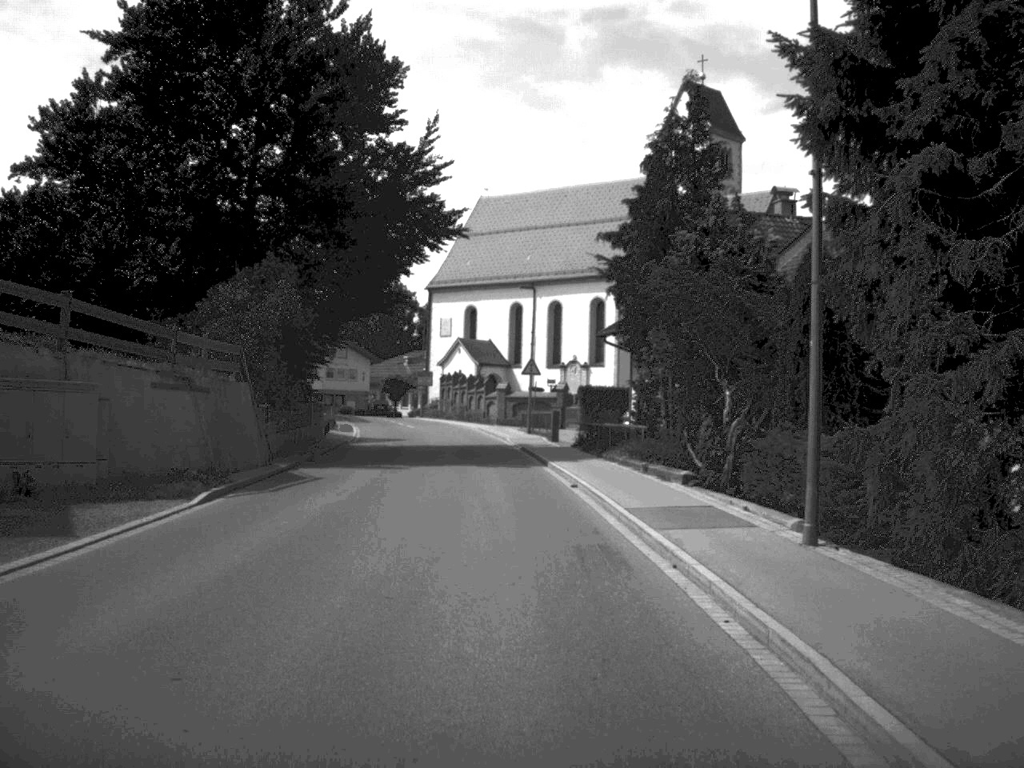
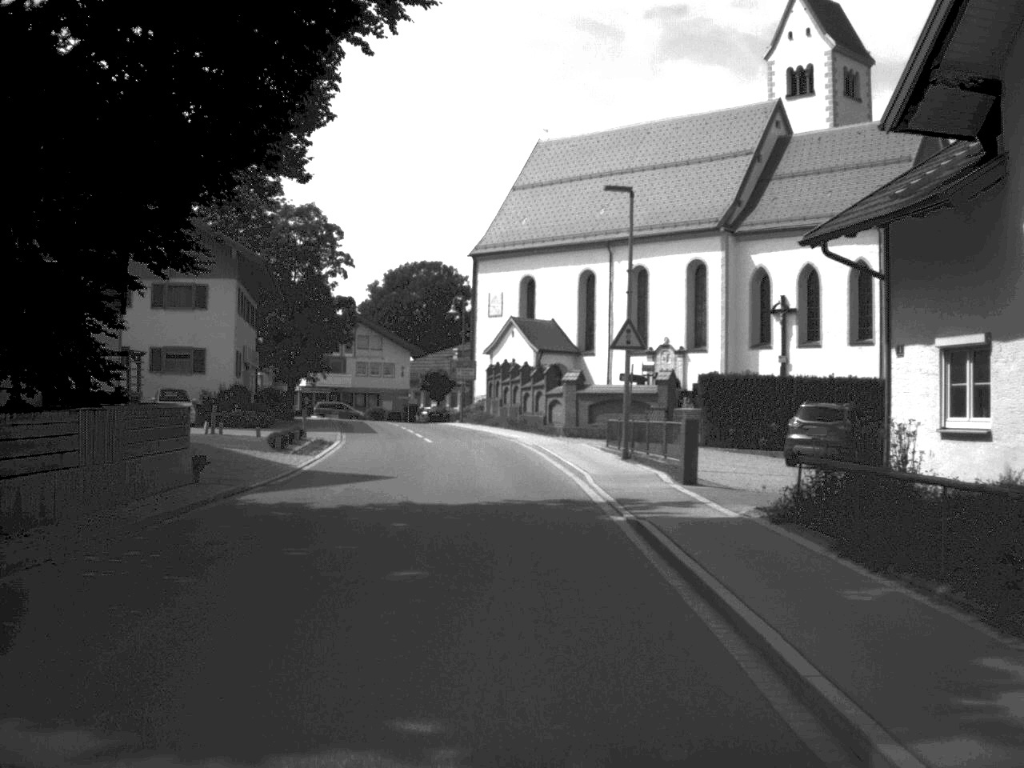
(-0.6, +24.8) m; -3°
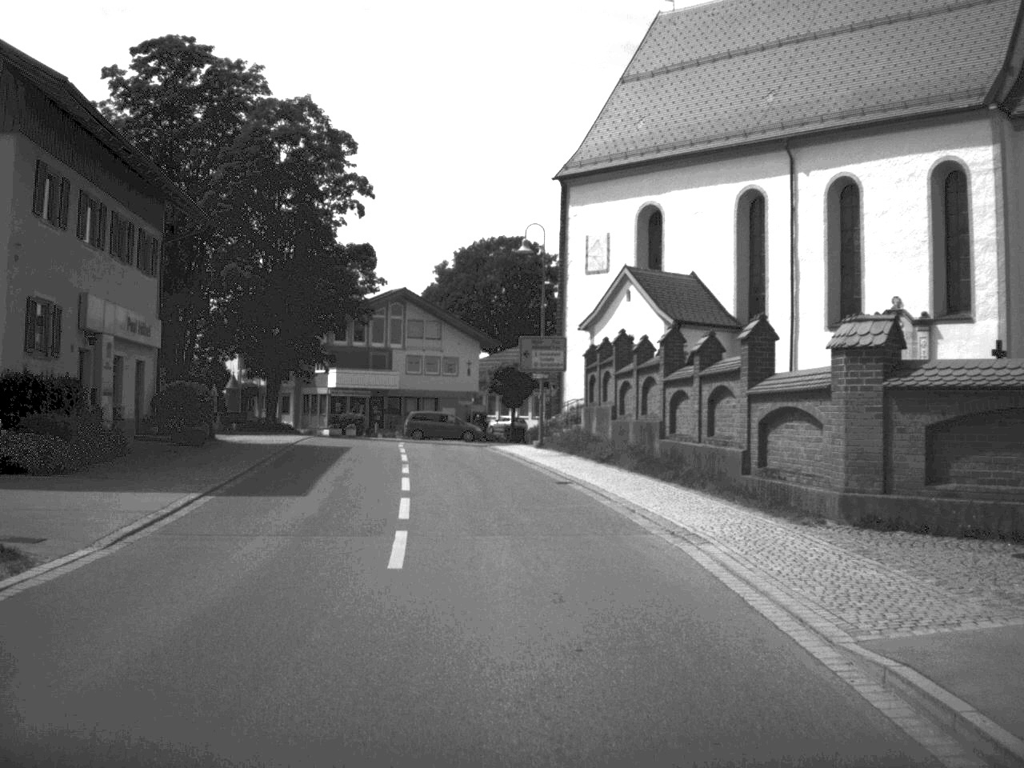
(-1.1, +31.4) m; -4°
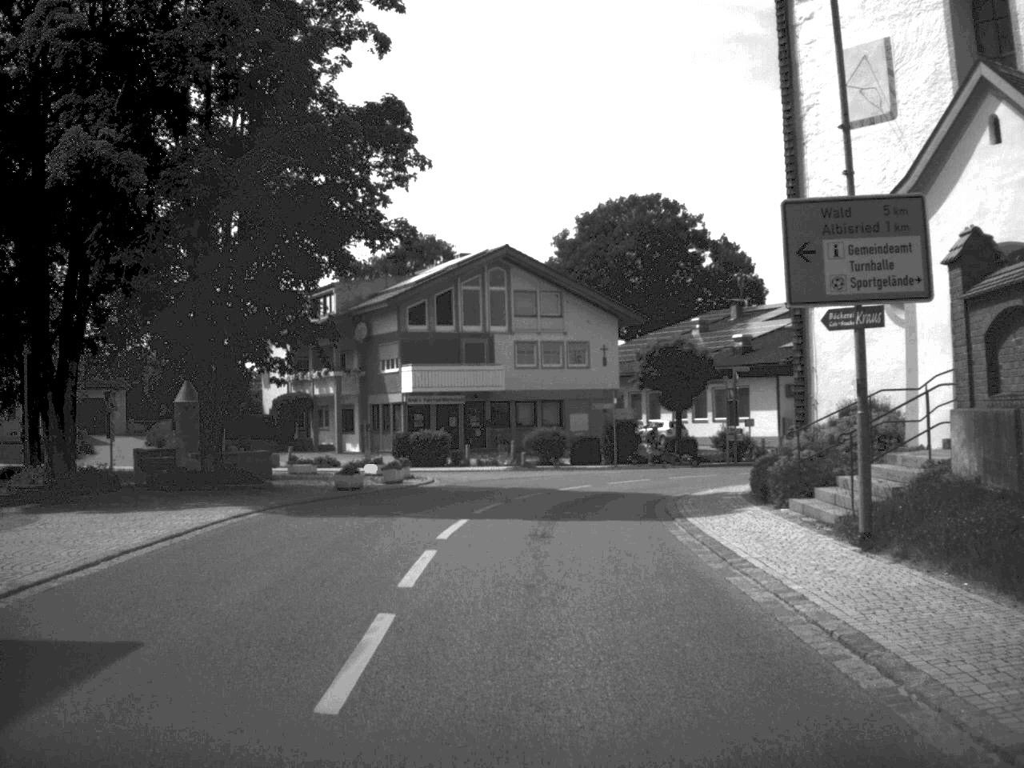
(-1.4, +27.5) m; -6°
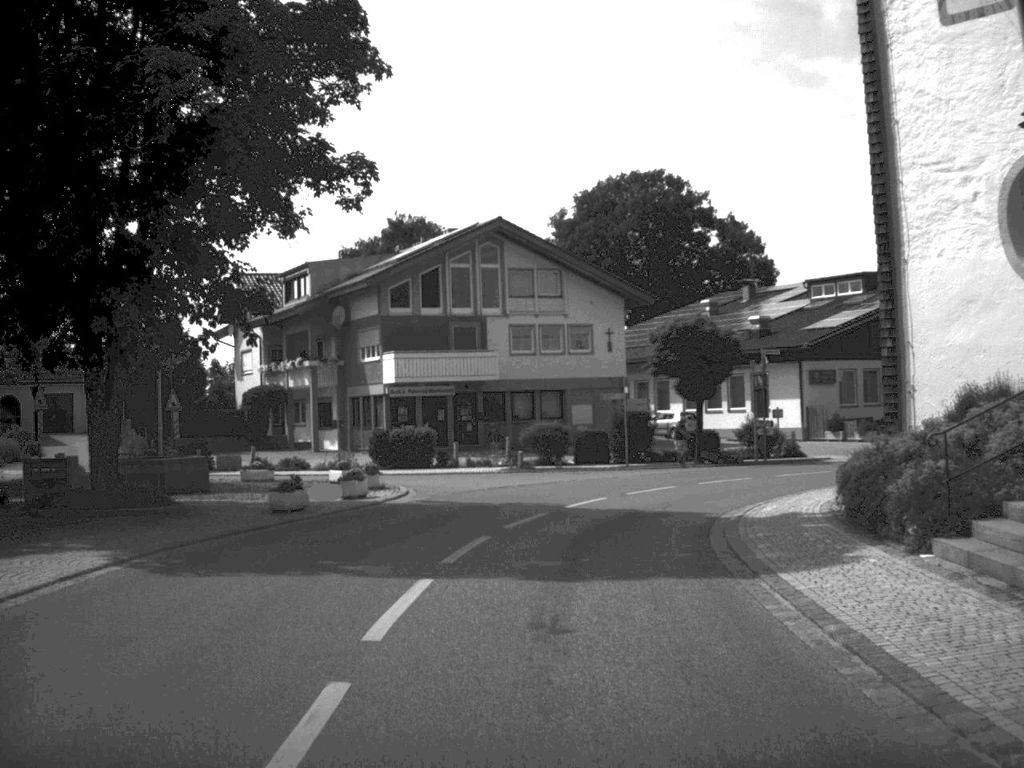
(0.0, +6.7) m; 0°
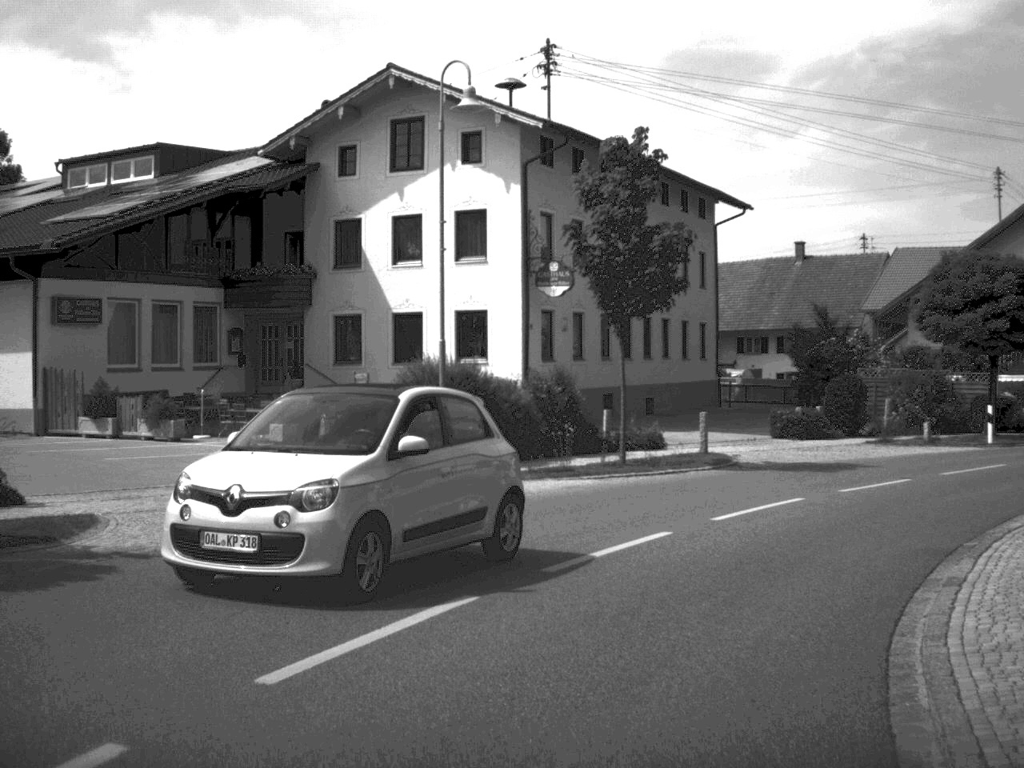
(+6.6, +30.5) m; +34°
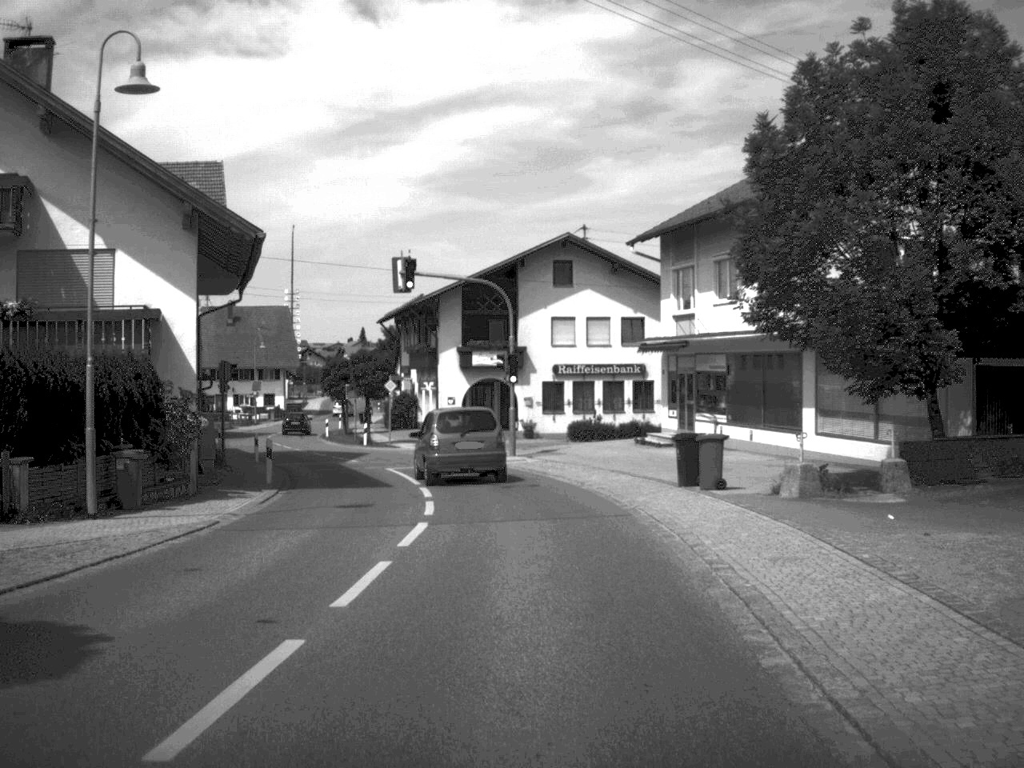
(+13.1, +26.5) m; +45°
